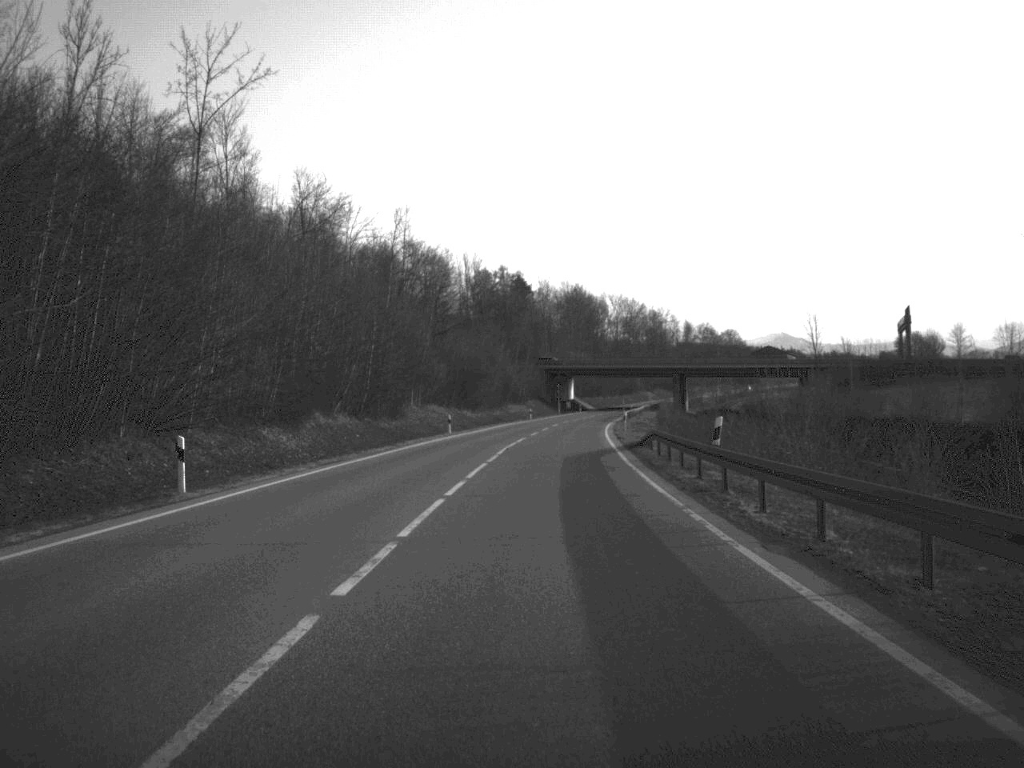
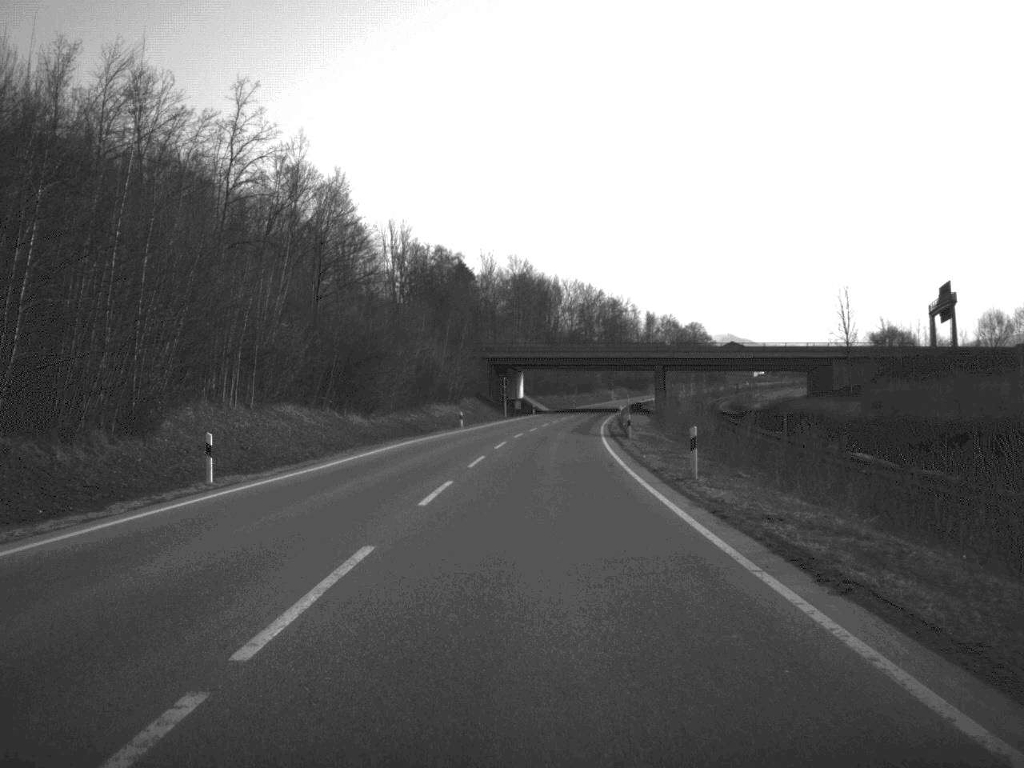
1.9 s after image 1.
(+1.0, +45.3) m; +2°
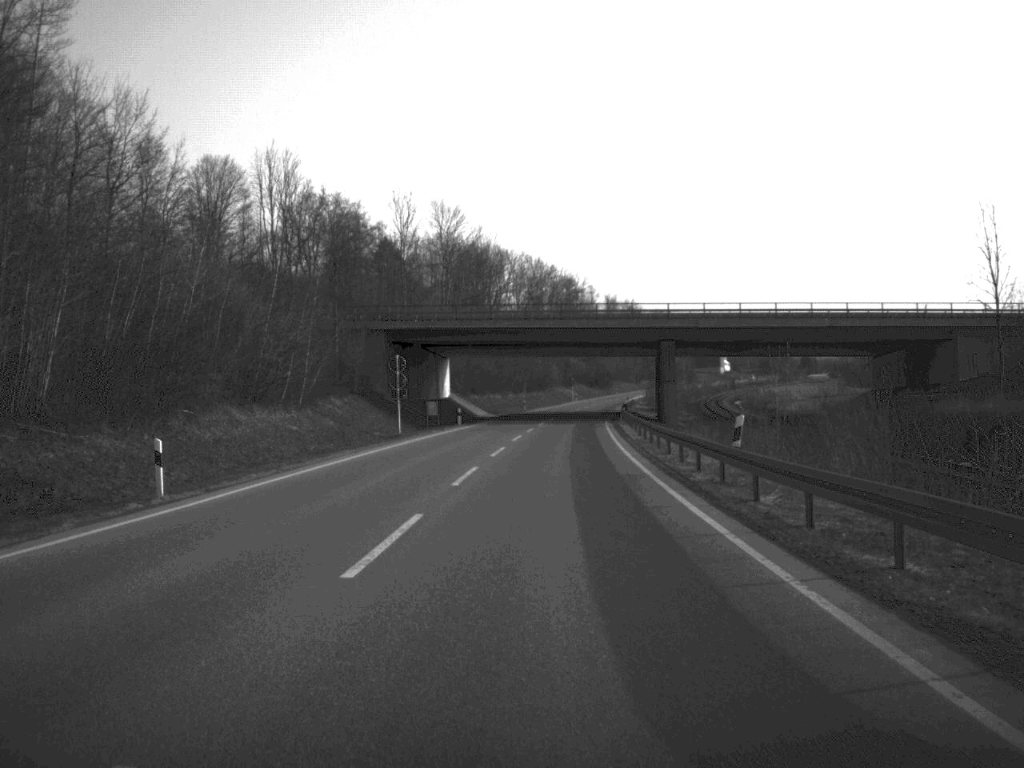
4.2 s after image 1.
(+1.3, +57.8) m; +3°
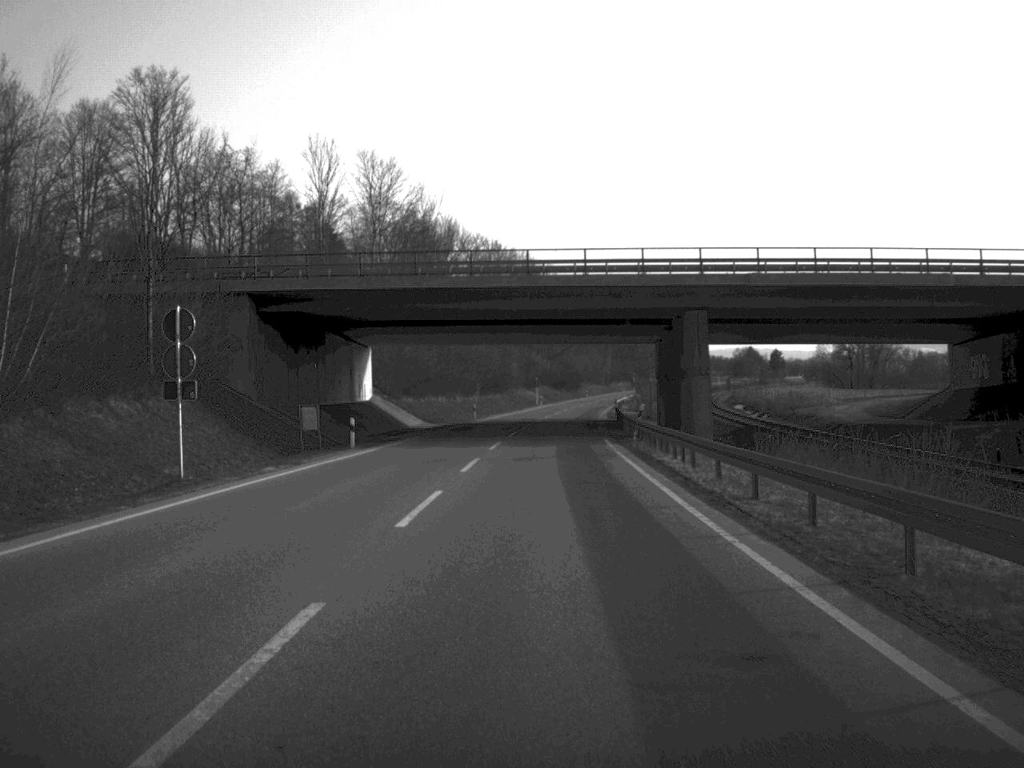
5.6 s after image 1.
(+0.6, +32.5) m; +2°
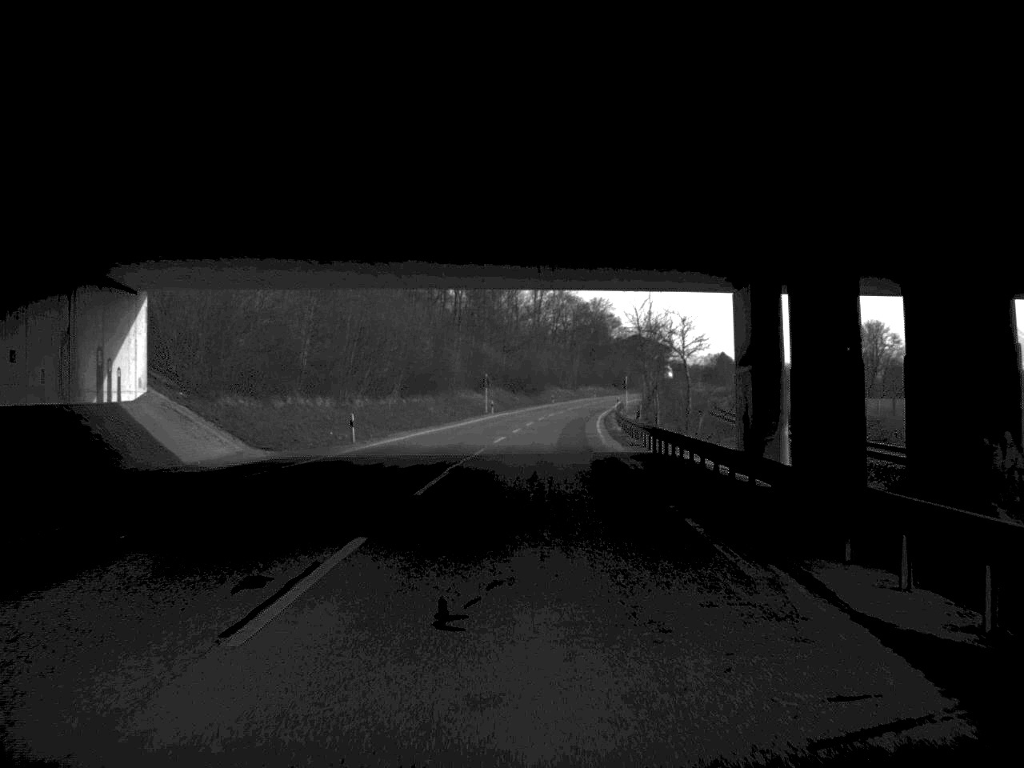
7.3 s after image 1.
(+0.9, +44.7) m; +2°
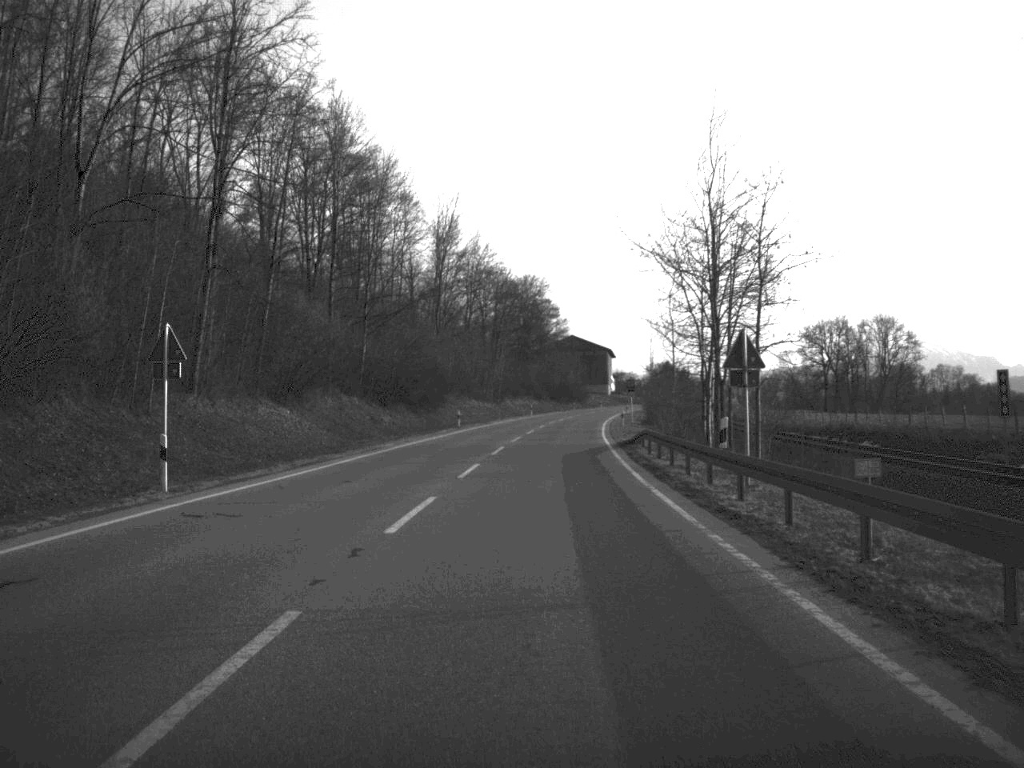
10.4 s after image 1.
(+2.4, +77.9) m; +4°
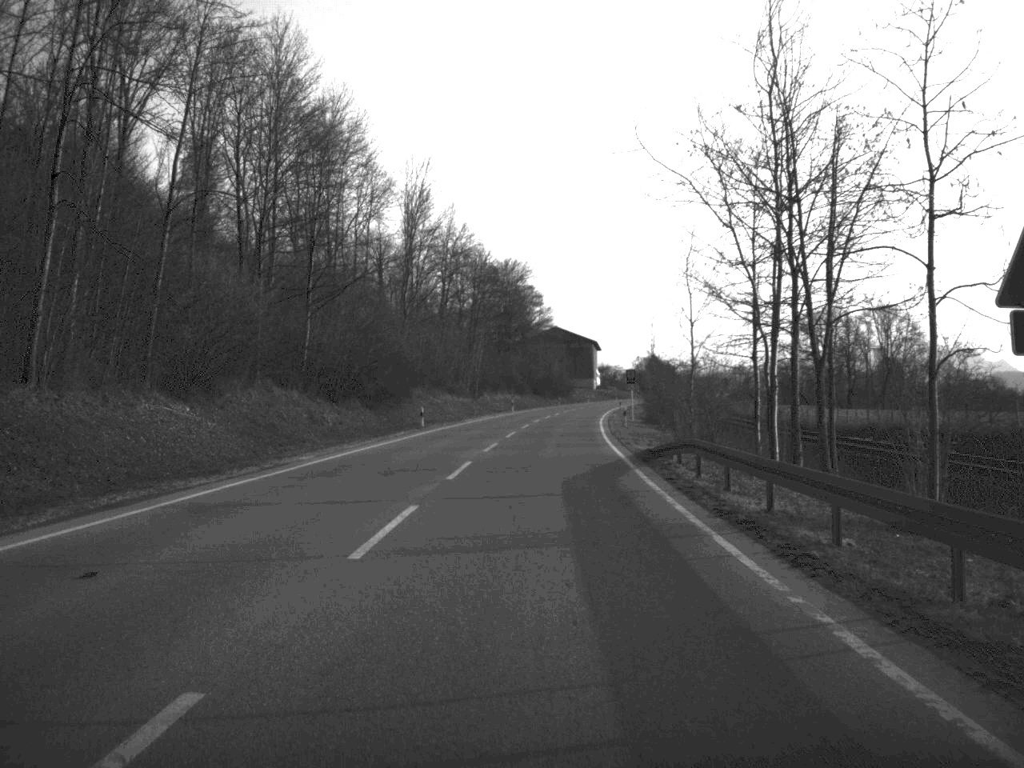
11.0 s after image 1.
(+0.1, +14.9) m; +1°
